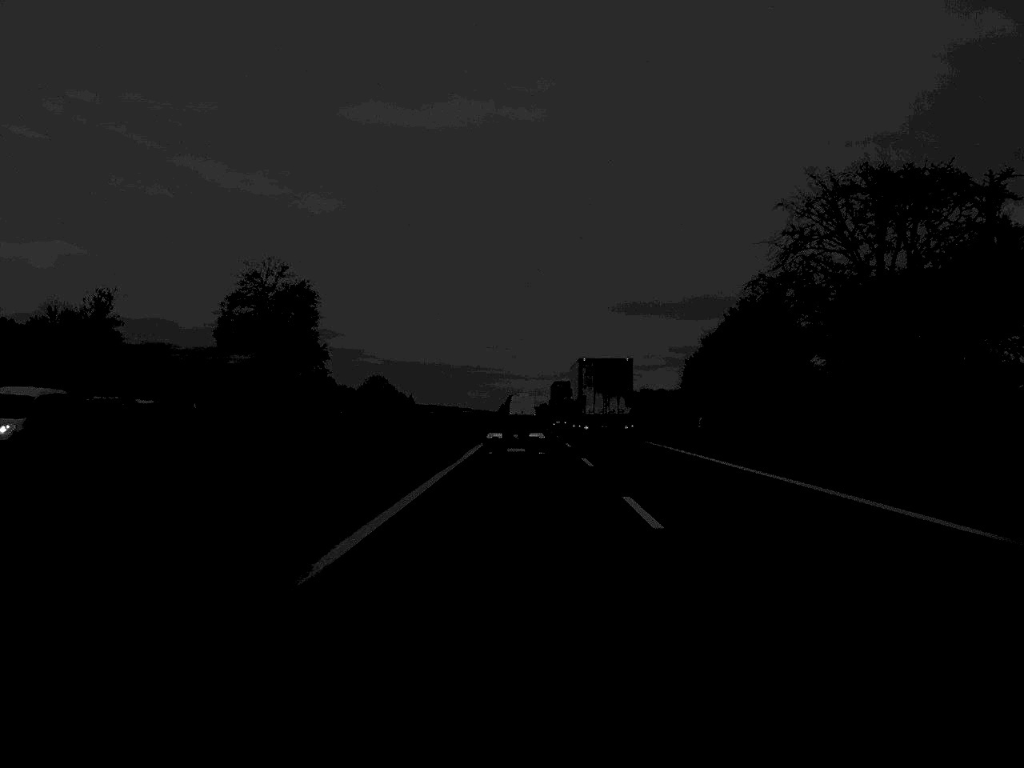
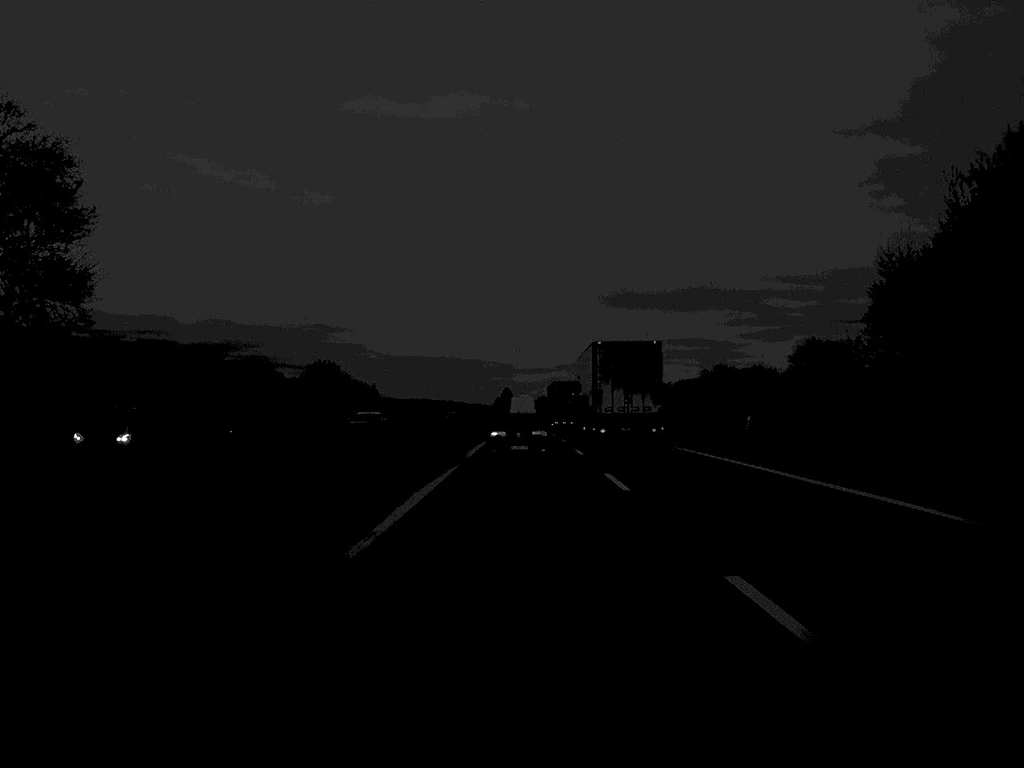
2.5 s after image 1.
(0.0, +64.8) m; 0°
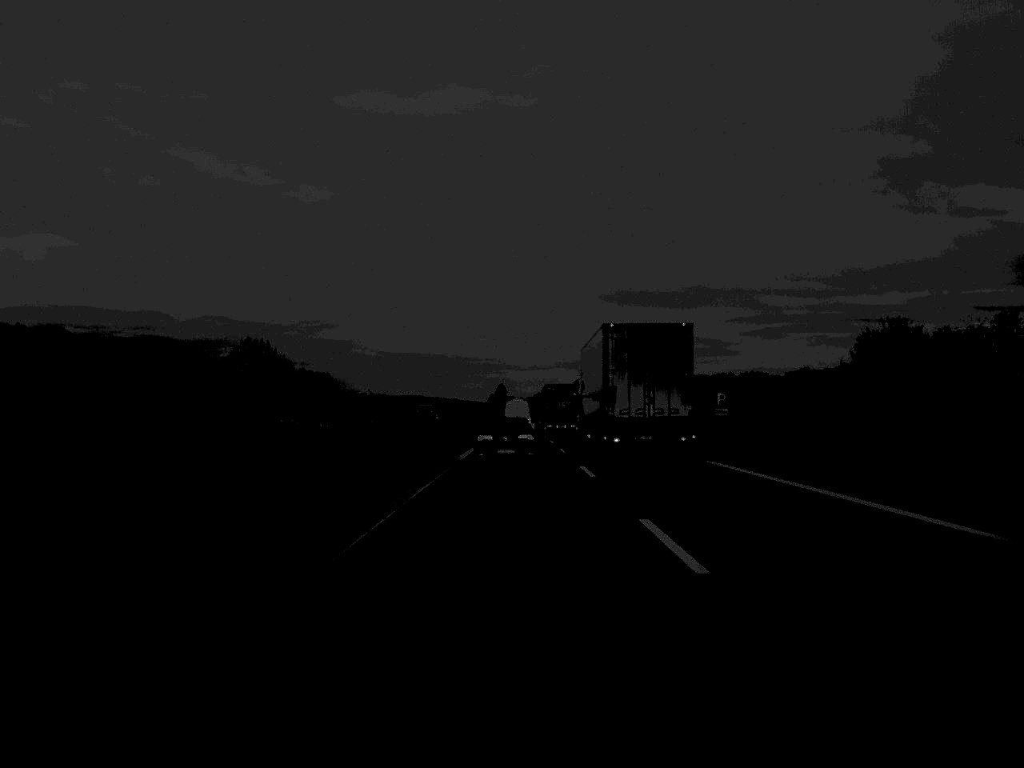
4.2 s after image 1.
(+0.2, +47.6) m; 0°
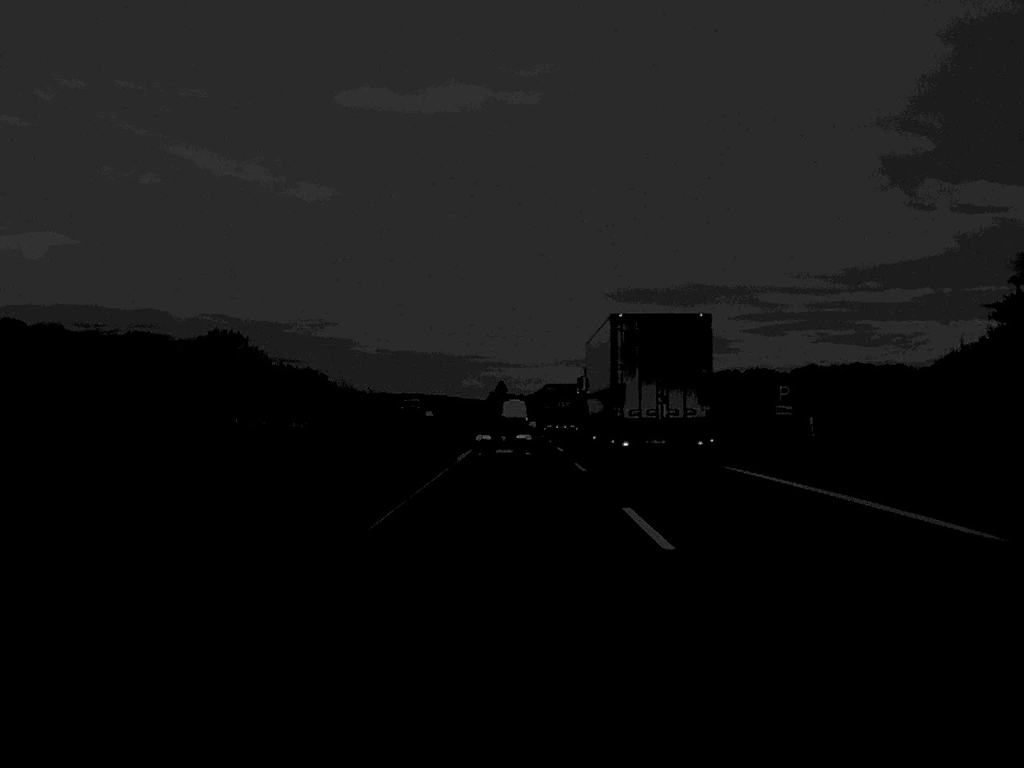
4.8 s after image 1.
(0.0, +15.8) m; 0°
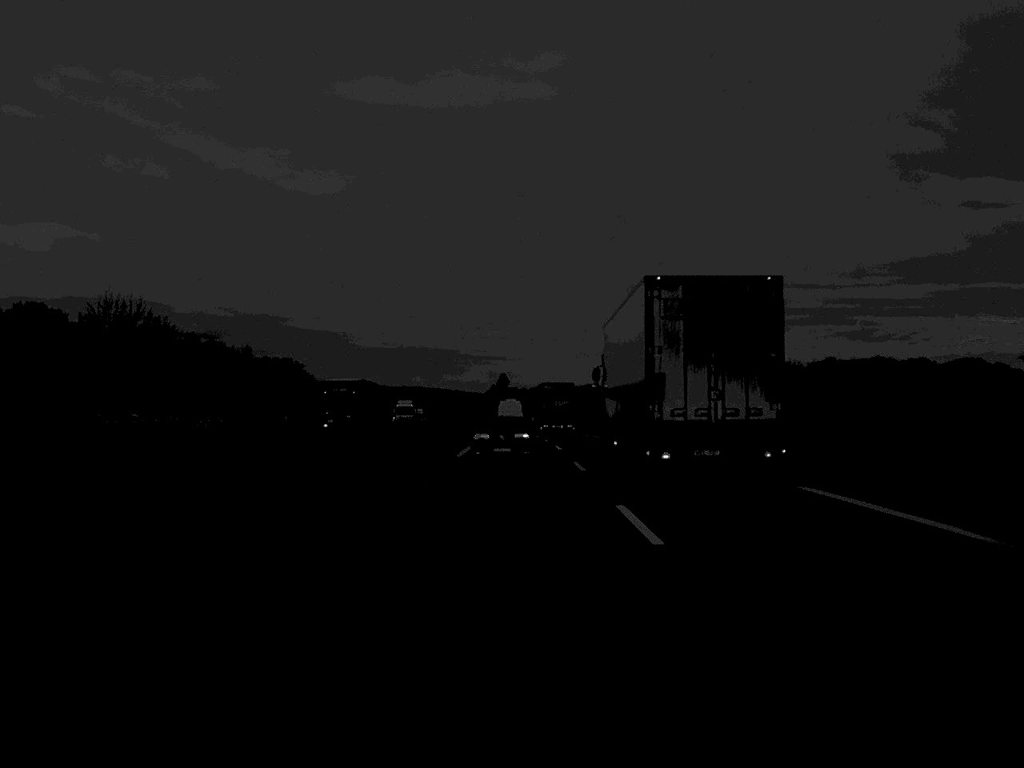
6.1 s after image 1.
(0.0, +35.9) m; 0°
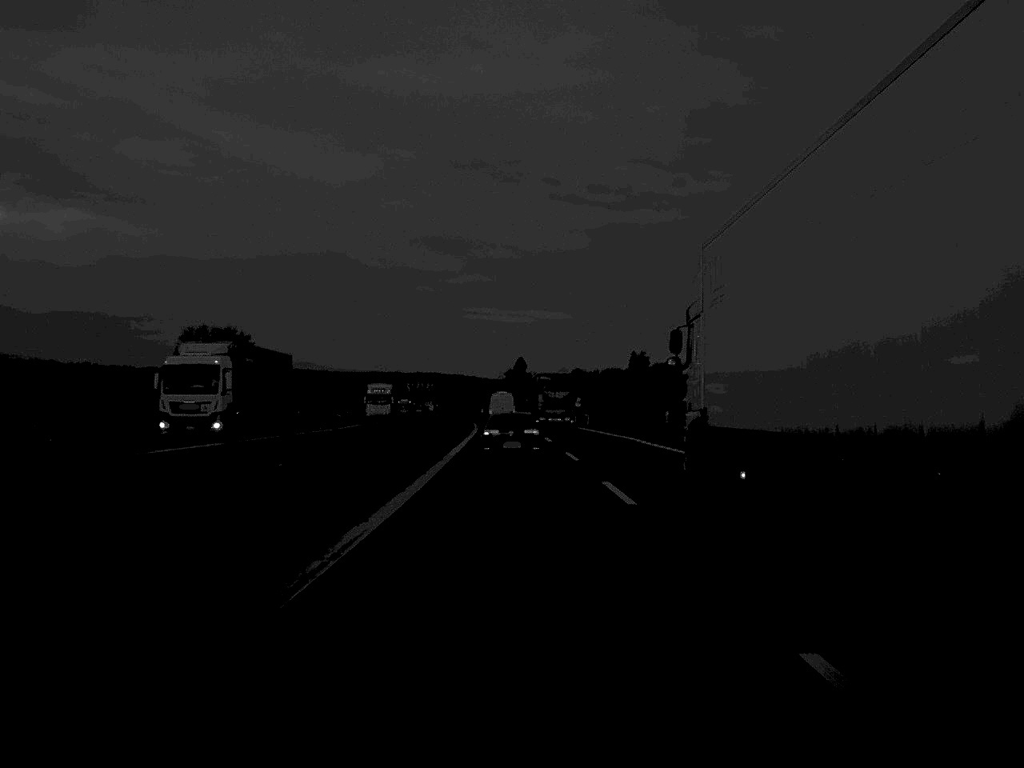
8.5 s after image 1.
(-0.4, +66.3) m; -1°
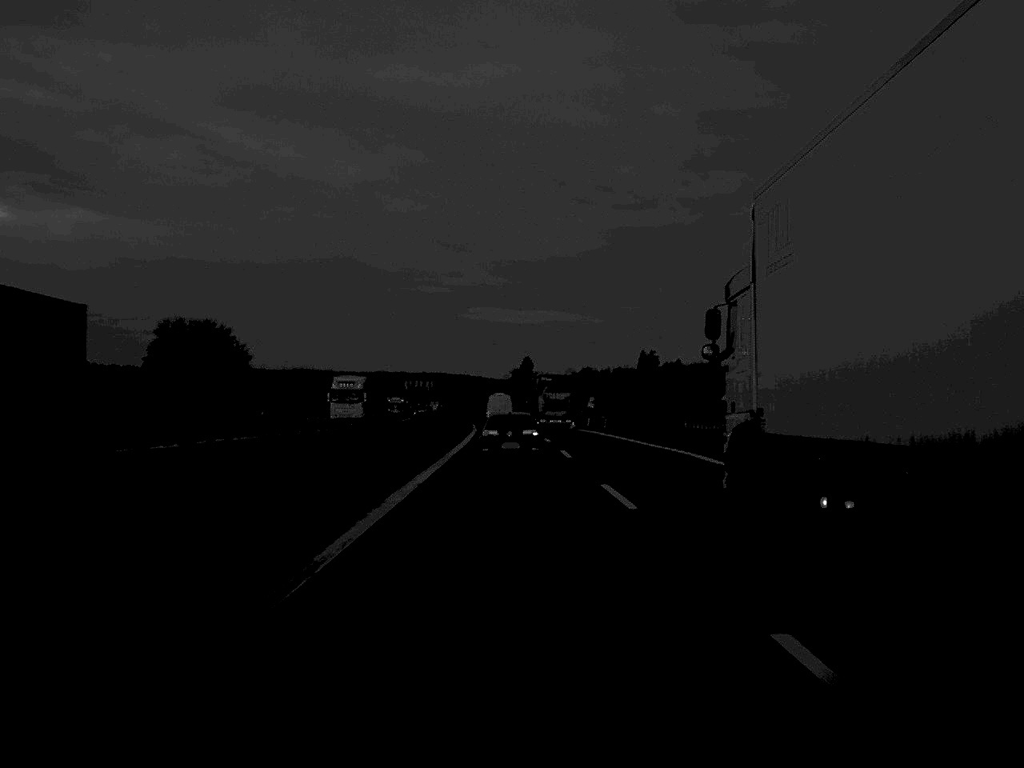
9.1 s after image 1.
(0.0, +17.4) m; 0°
